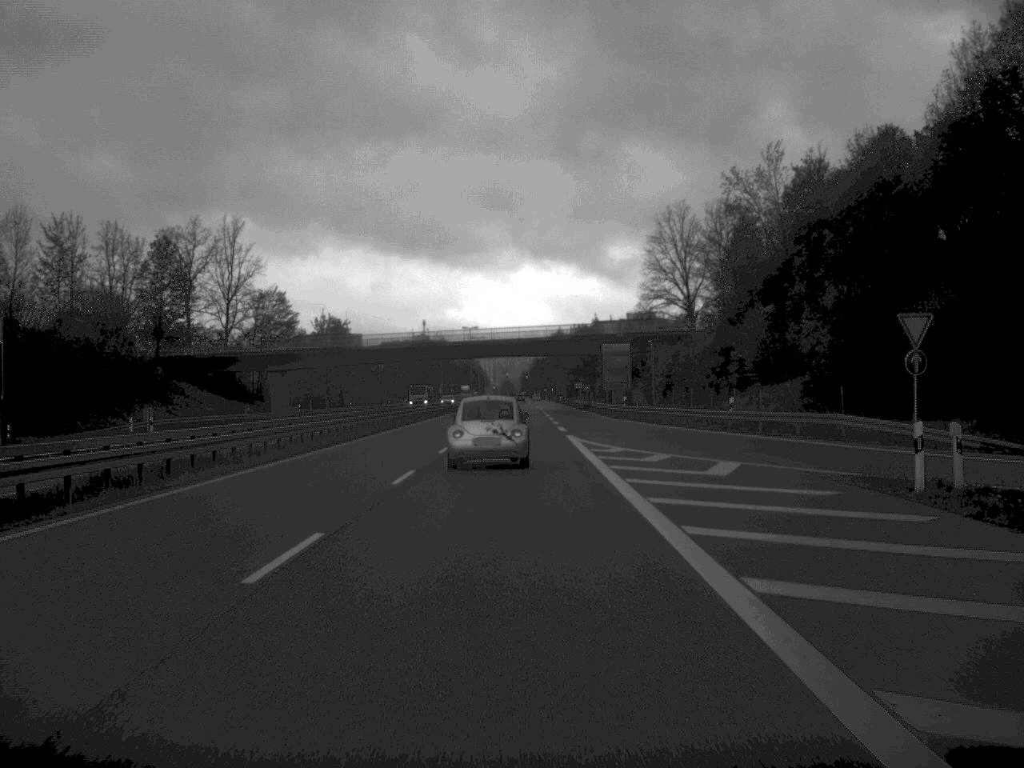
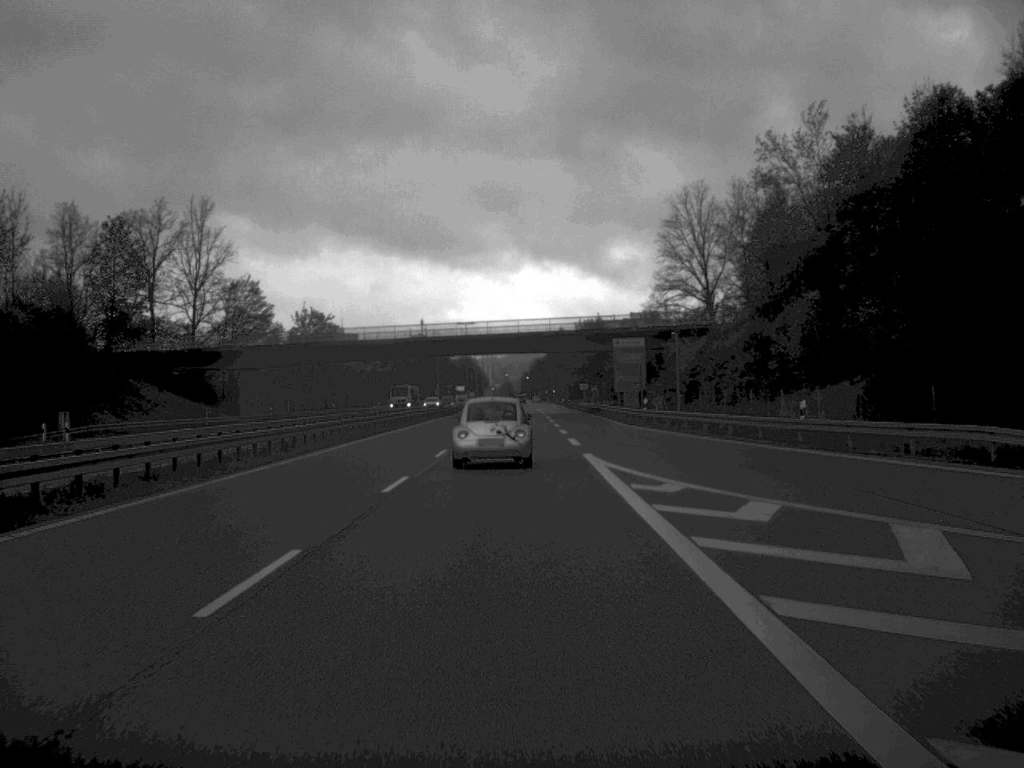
(0.0, +13.2) m; 0°
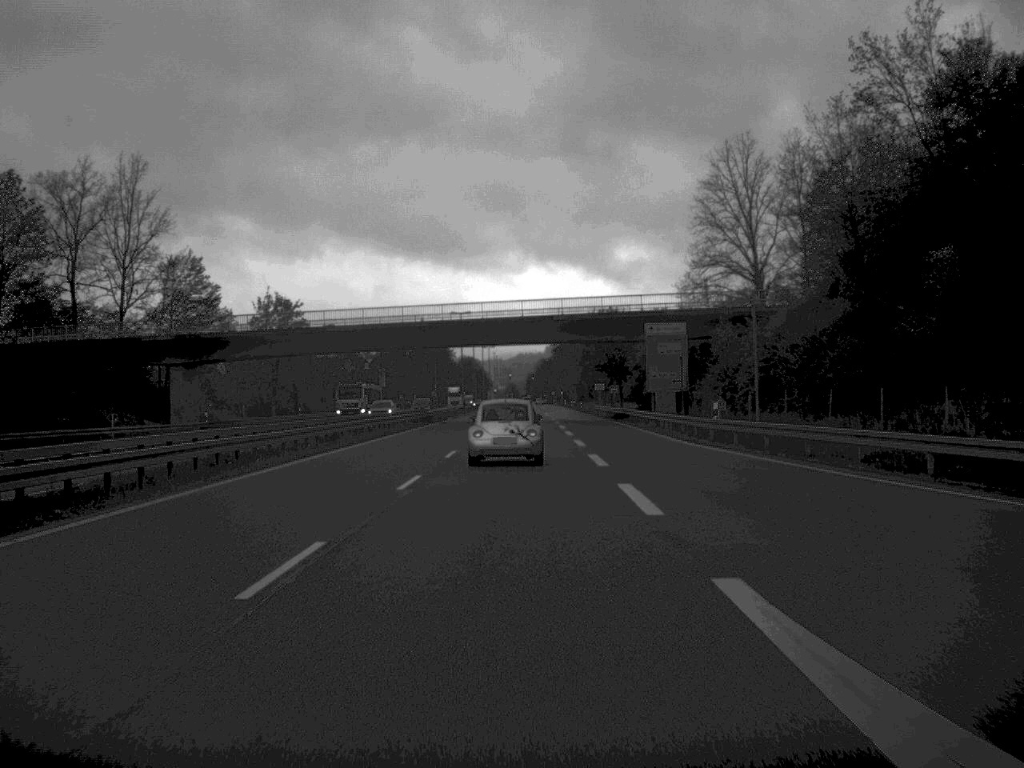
(-0.1, +22.5) m; 0°
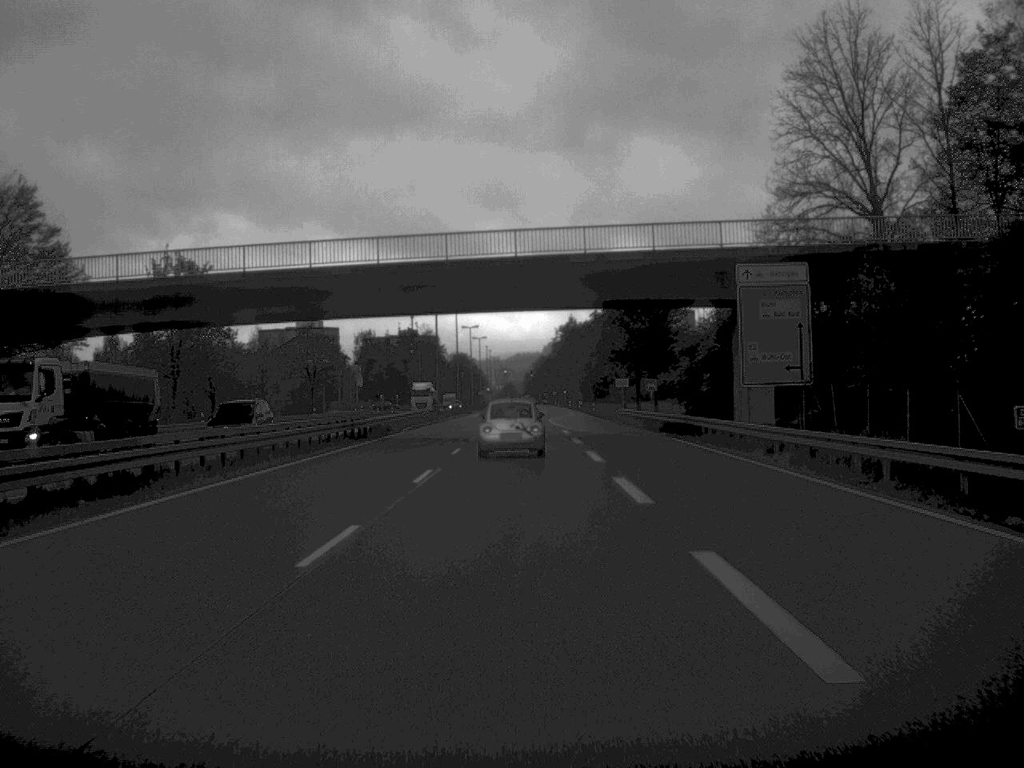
(0.0, +33.2) m; 0°
